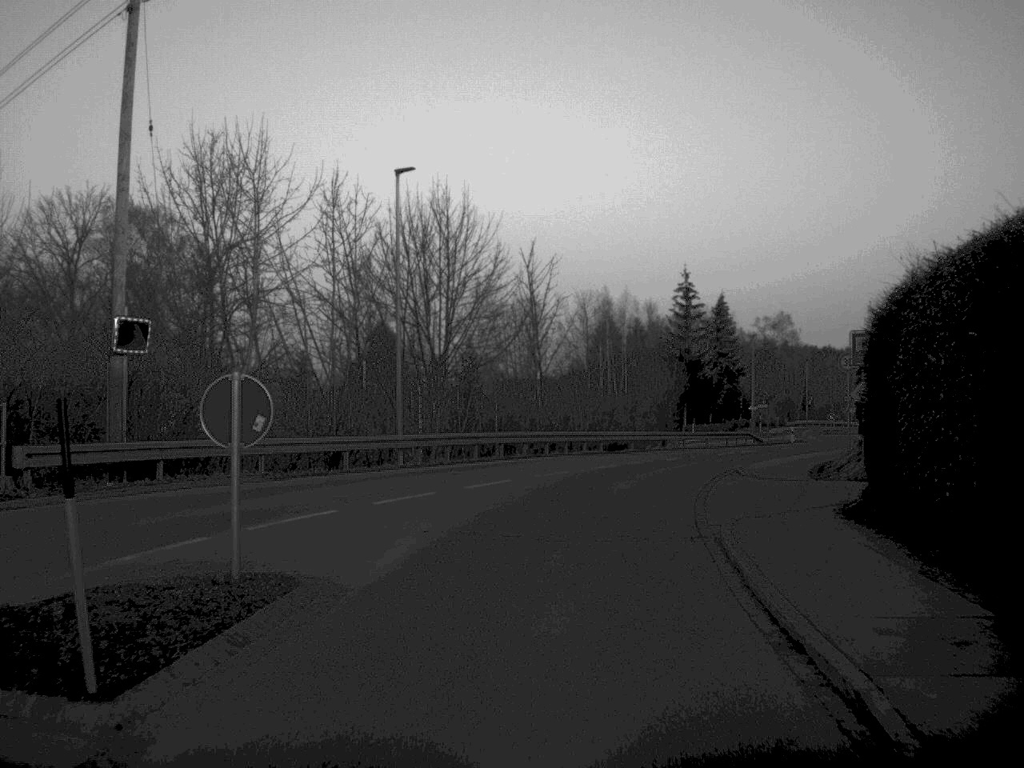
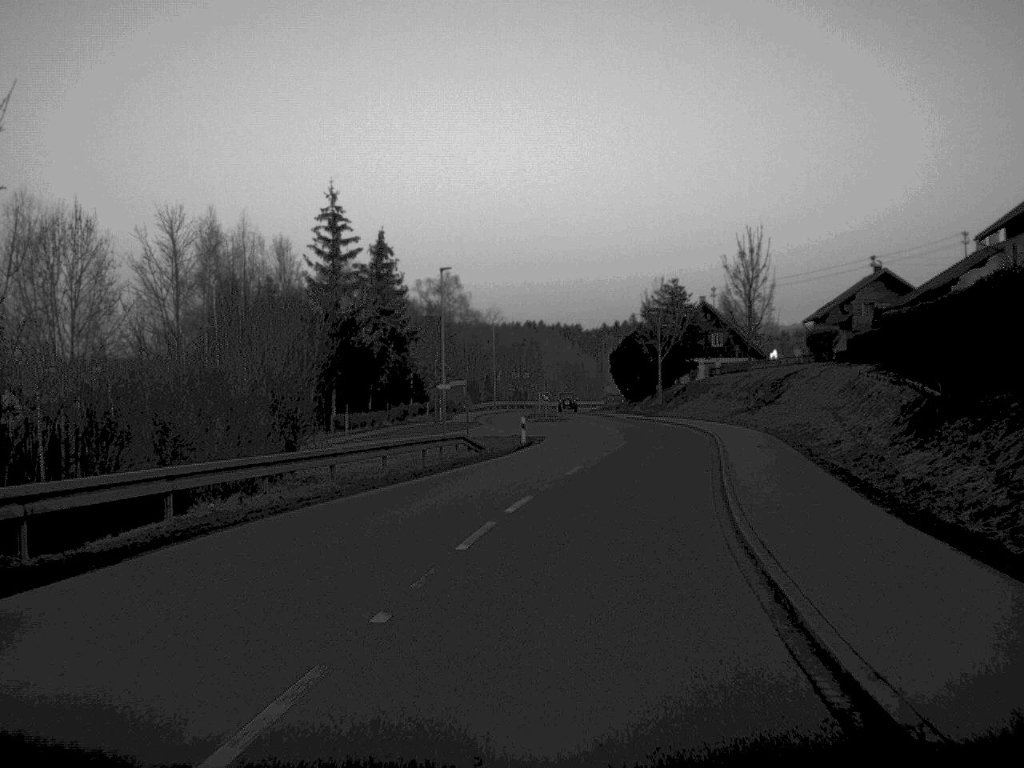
(+4.1, +35.2) m; +16°
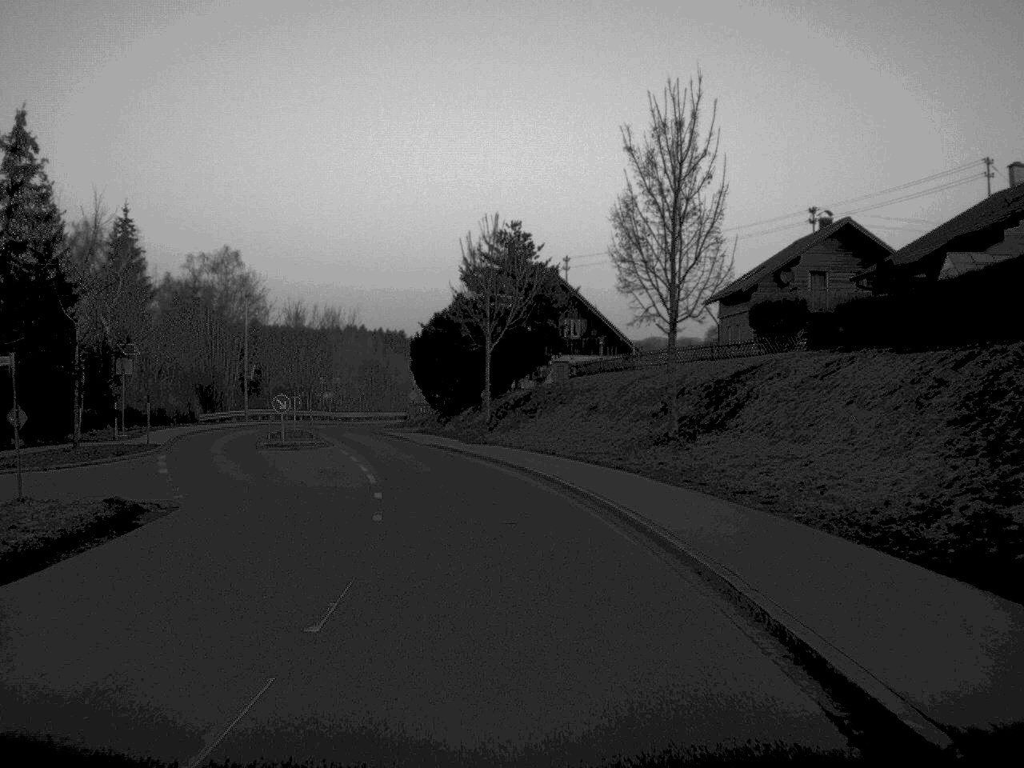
(+3.4, +35.2) m; +7°
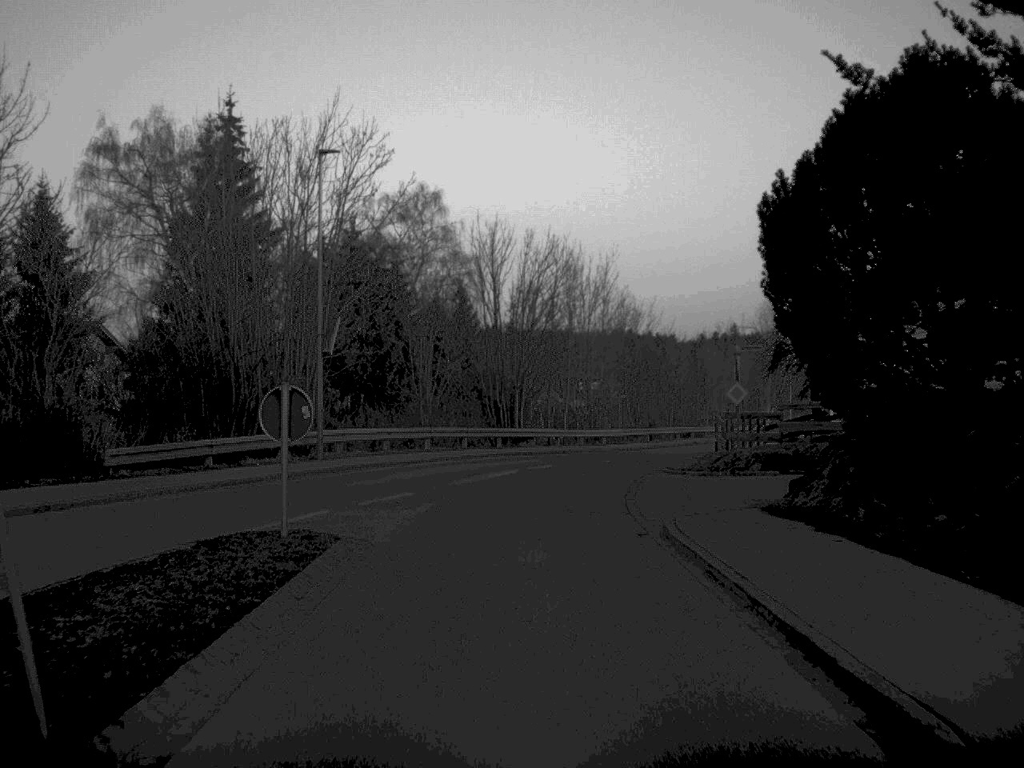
(-5.1, +45.6) m; -12°
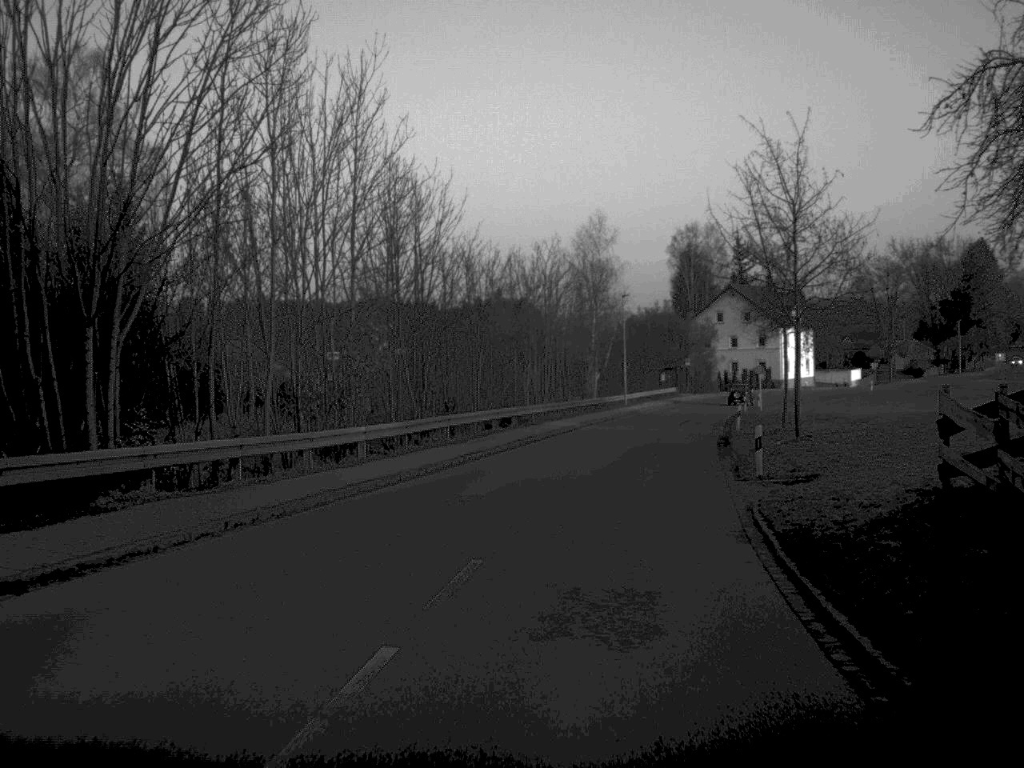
(+2.1, +35.5) m; +11°
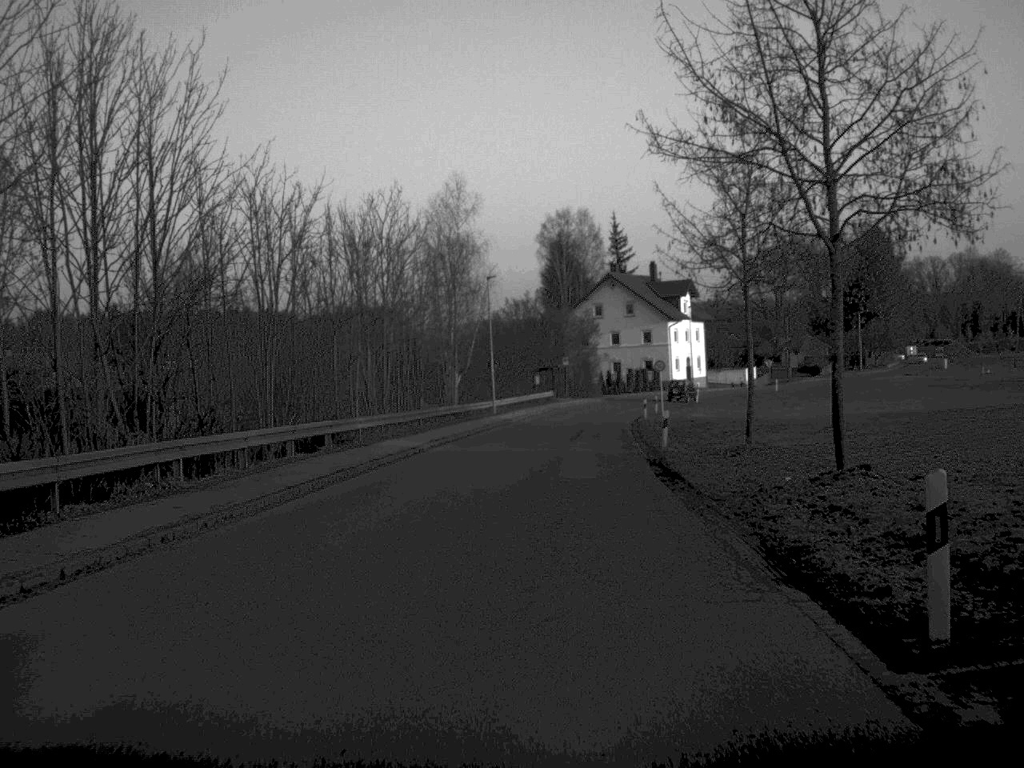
(+1.0, +16.8) m; +6°
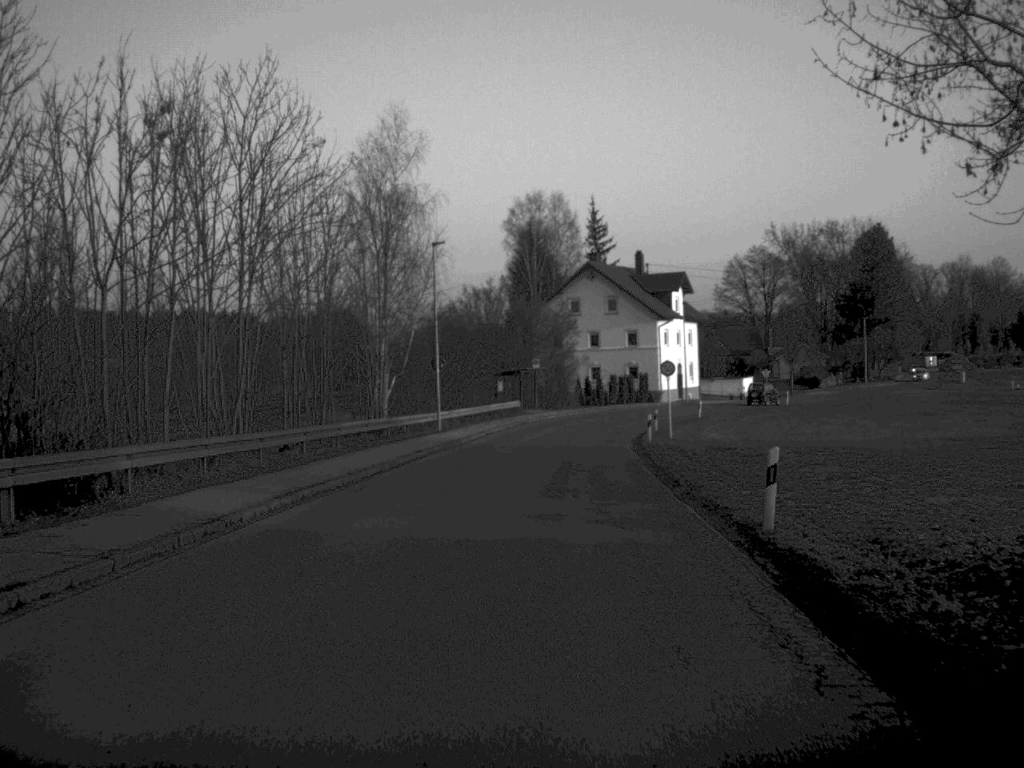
(+0.3, +18.8) m; +1°
